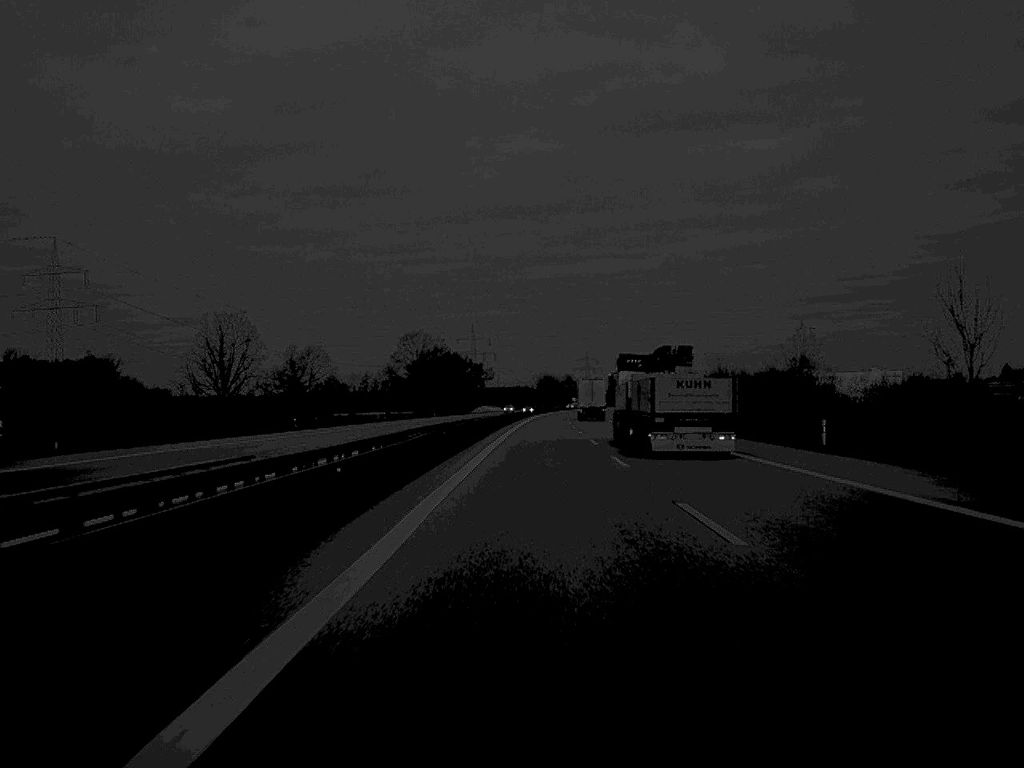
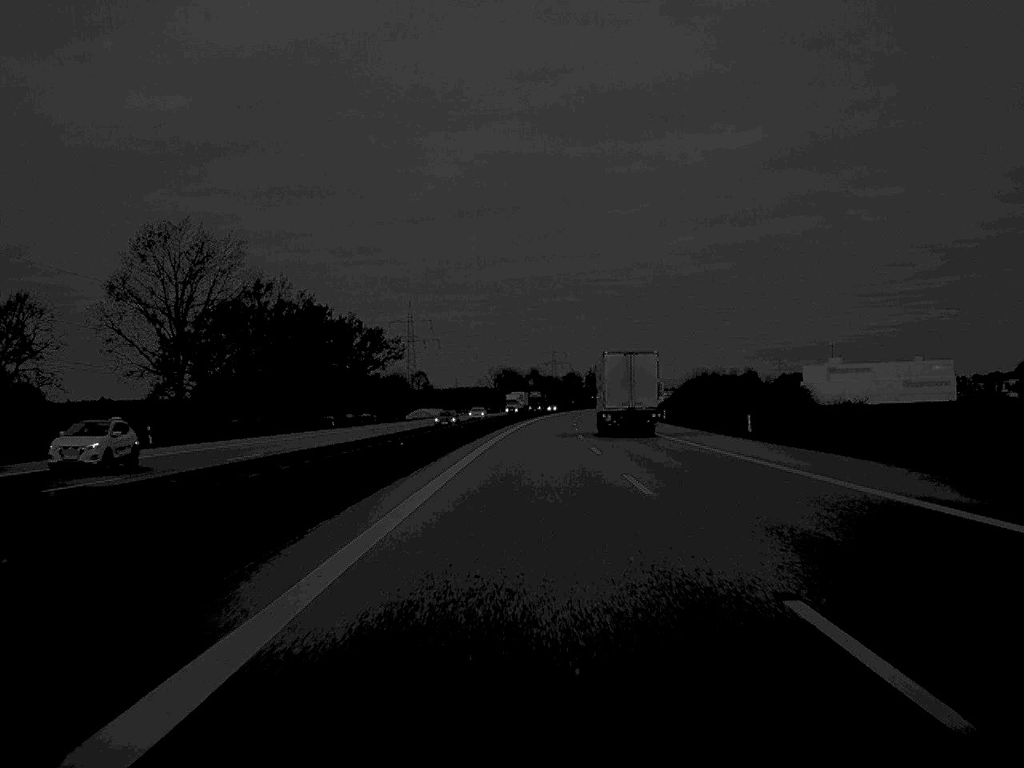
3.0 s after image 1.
(+2.3, +134.5) m; +2°
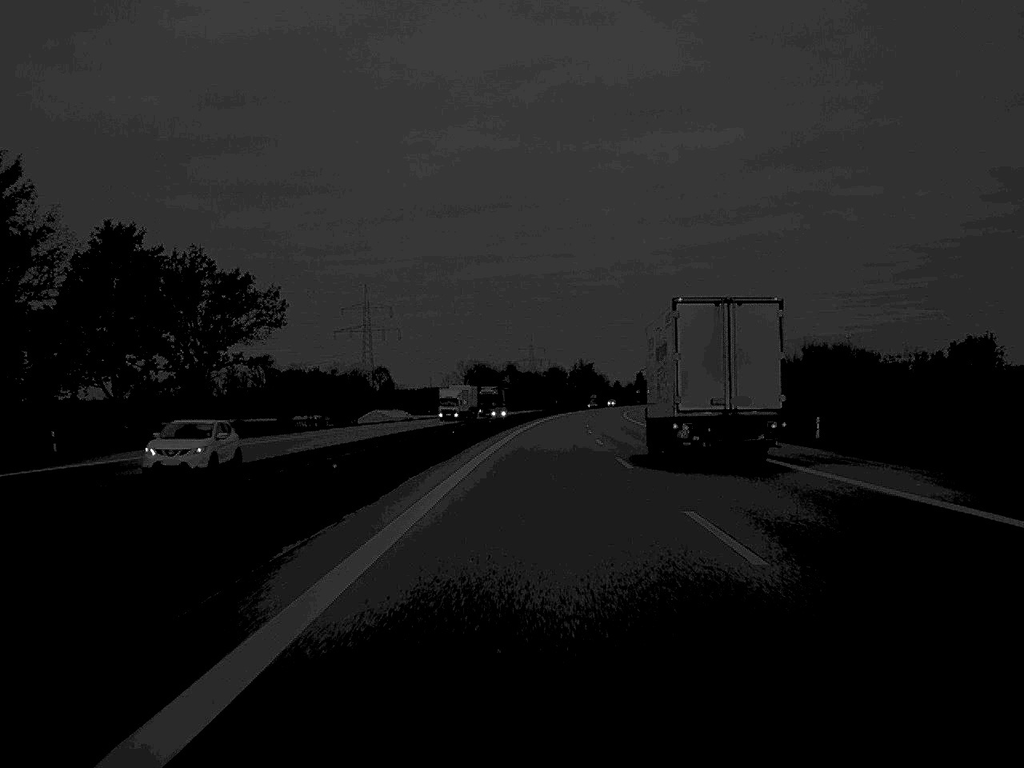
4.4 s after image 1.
(+0.5, +63.5) m; +1°
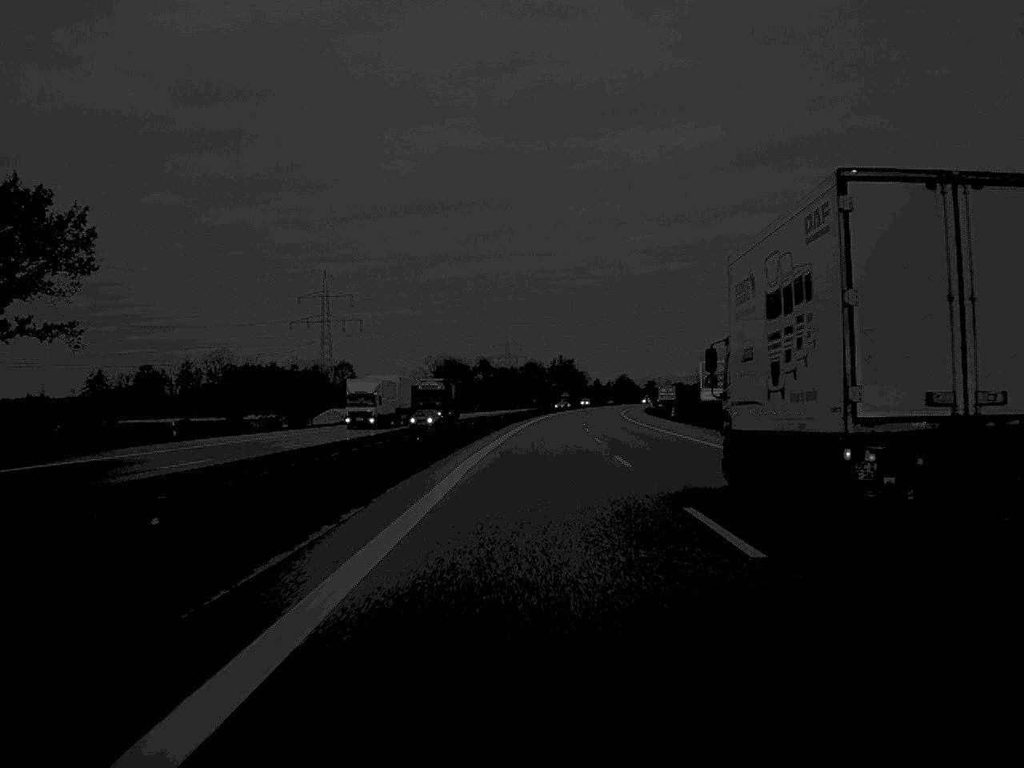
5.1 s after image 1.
(+0.3, +34.8) m; +1°
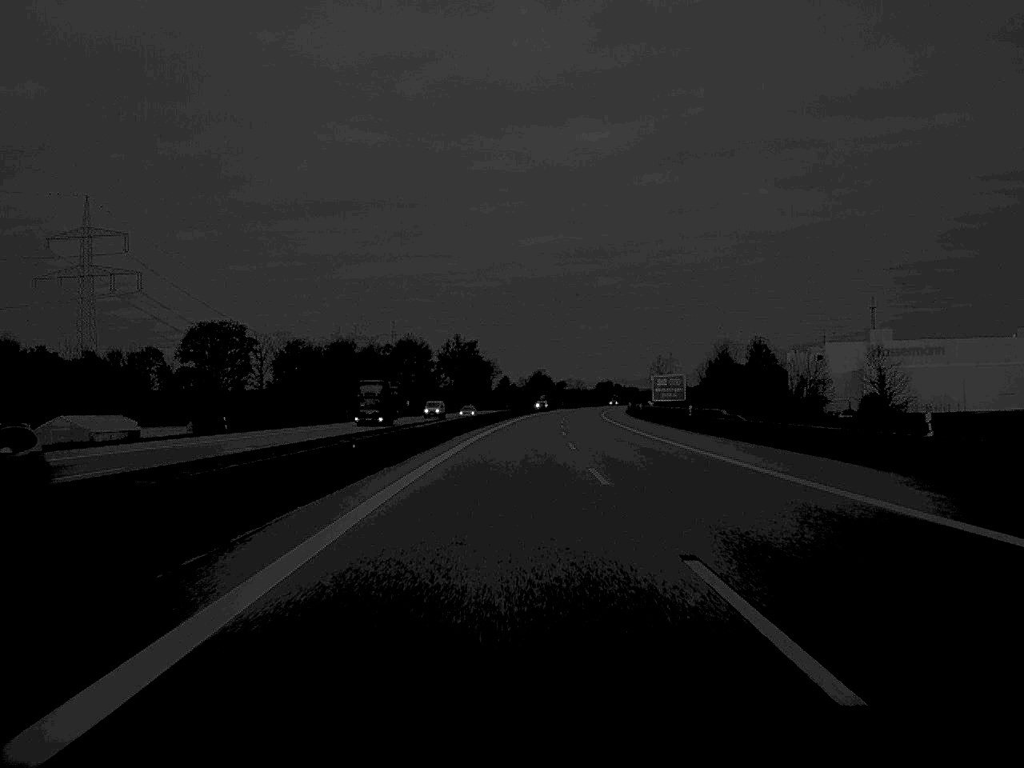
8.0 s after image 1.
(+4.5, +131.4) m; +4°
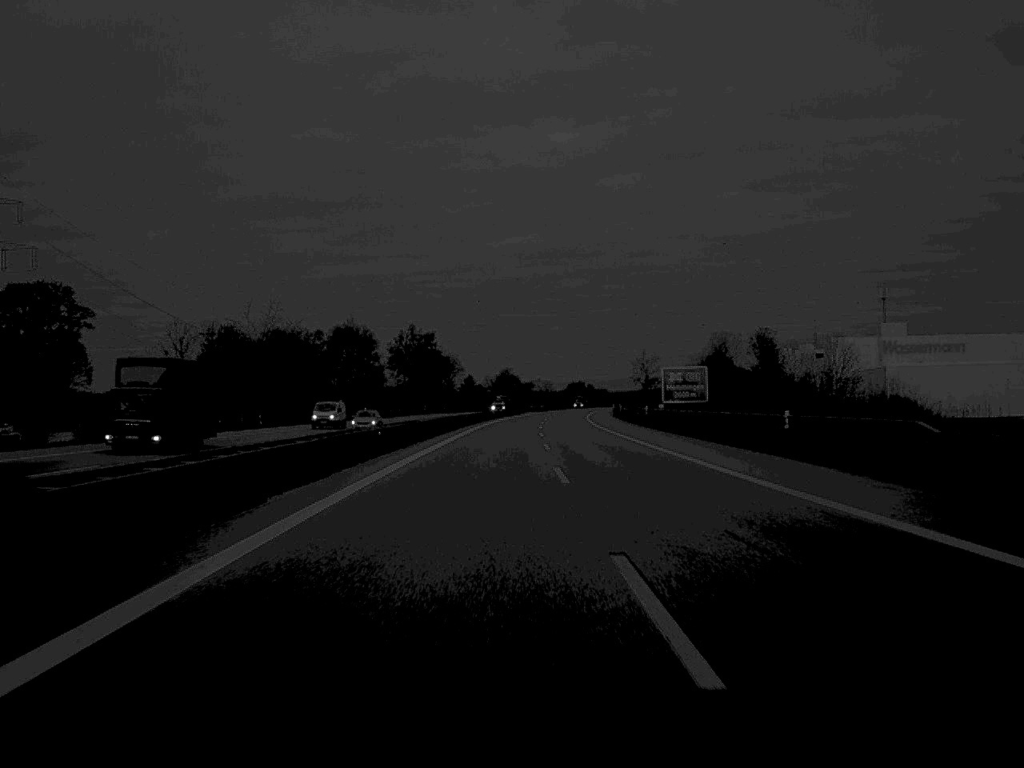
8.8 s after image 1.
(+0.4, +34.7) m; +1°
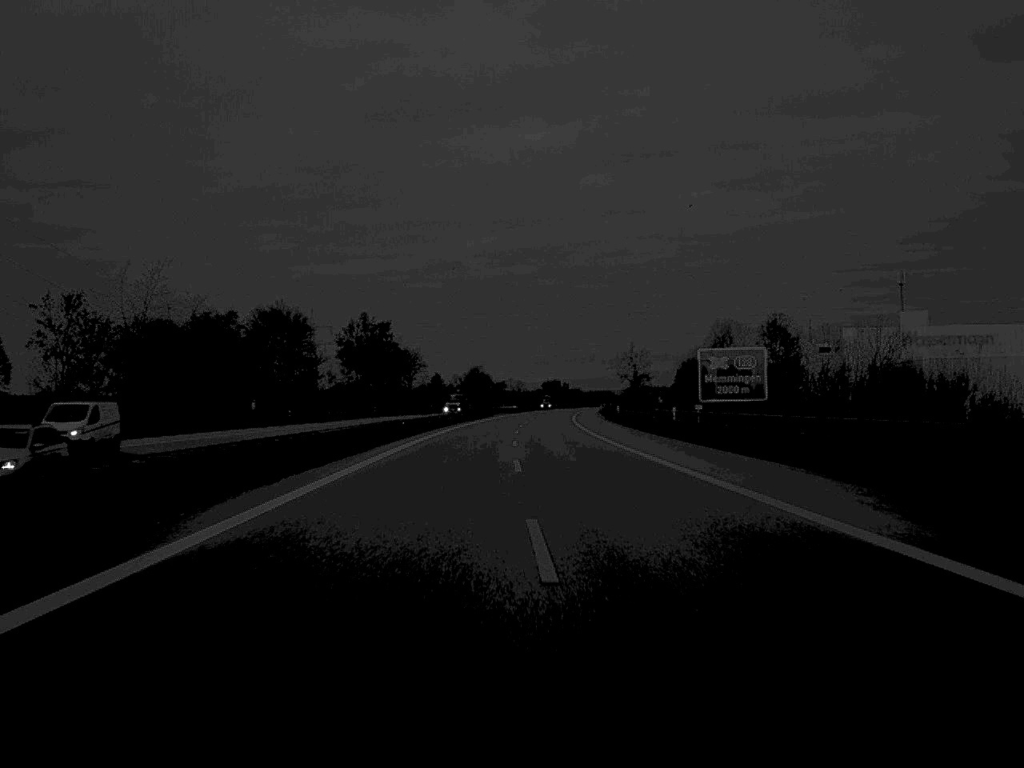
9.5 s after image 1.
(+0.3, +31.7) m; +1°
